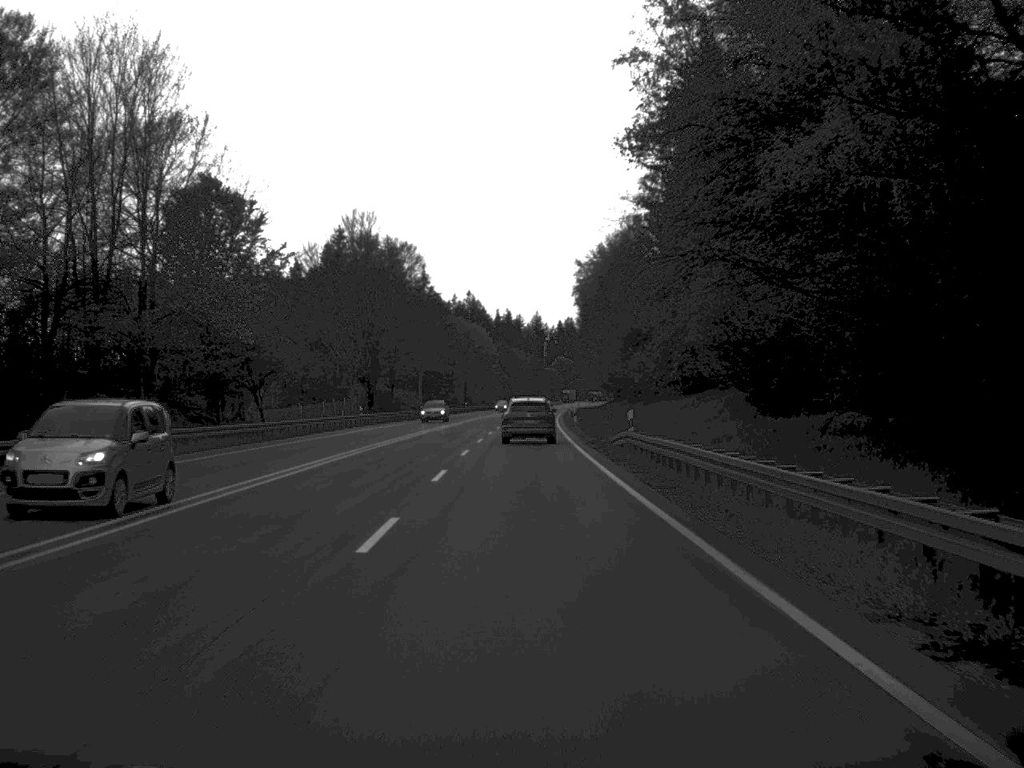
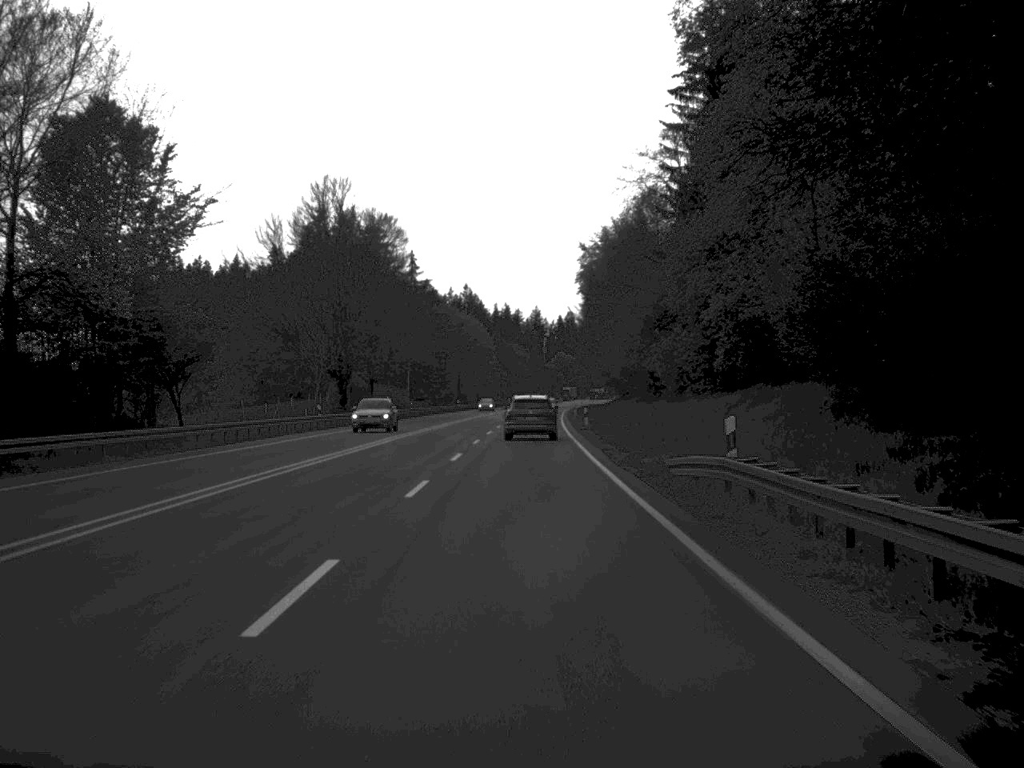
(0.0, +16.6) m; 0°
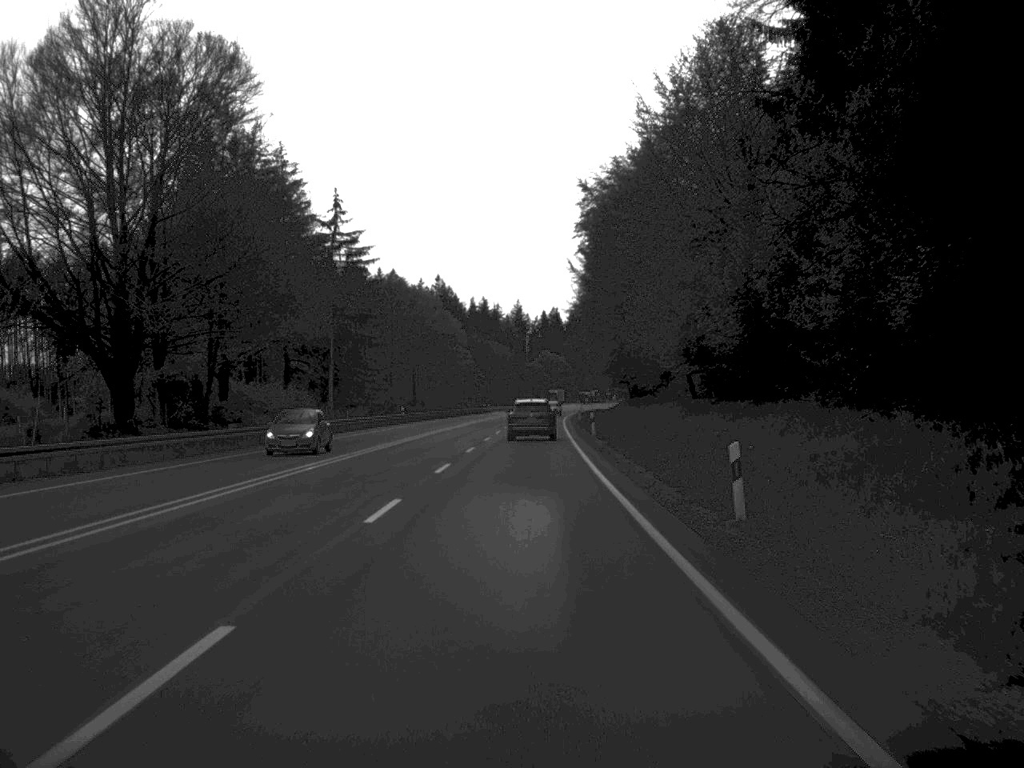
(+0.3, +51.0) m; +1°
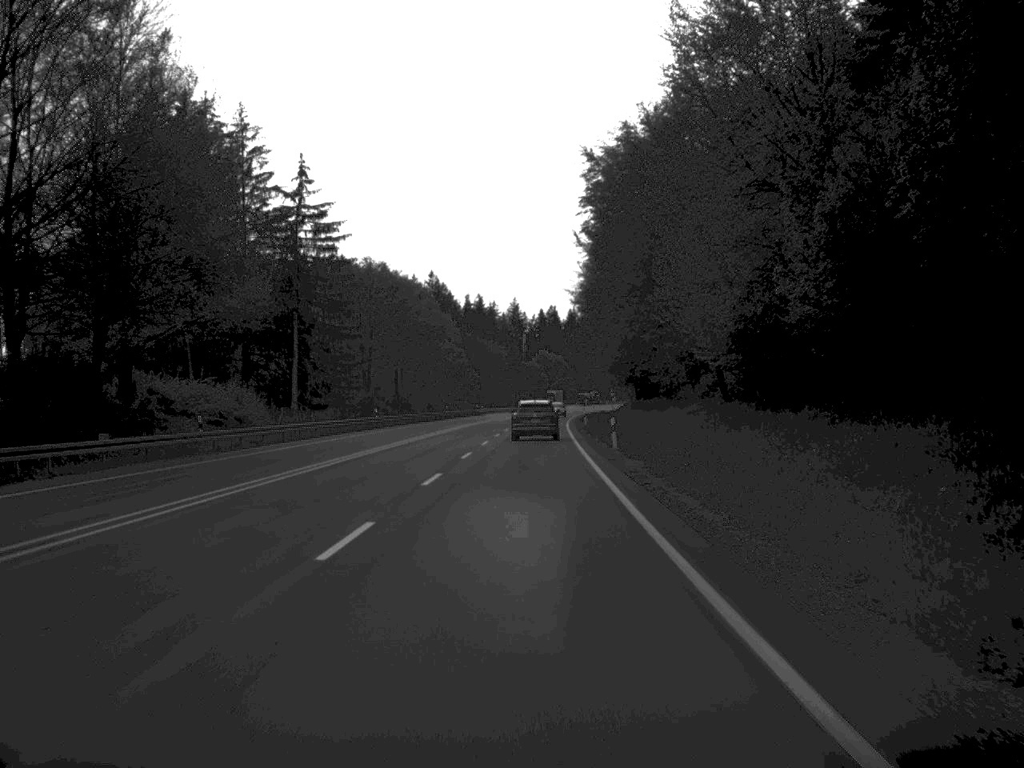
(0.0, +15.8) m; 0°
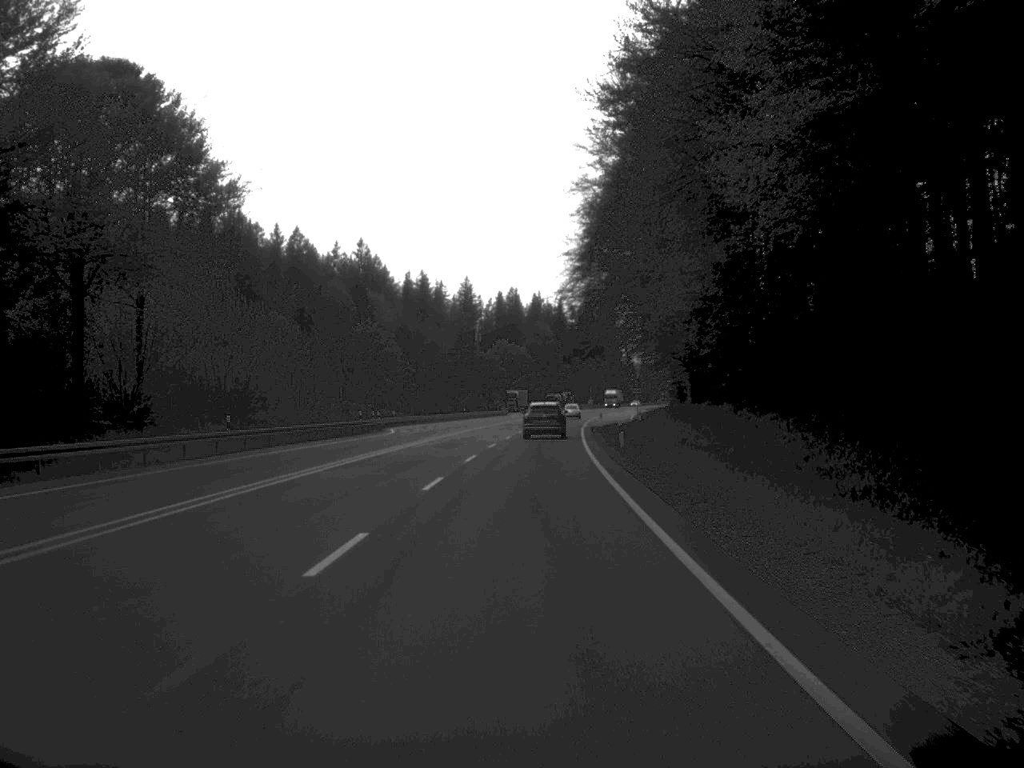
(+1.1, +84.0) m; +2°
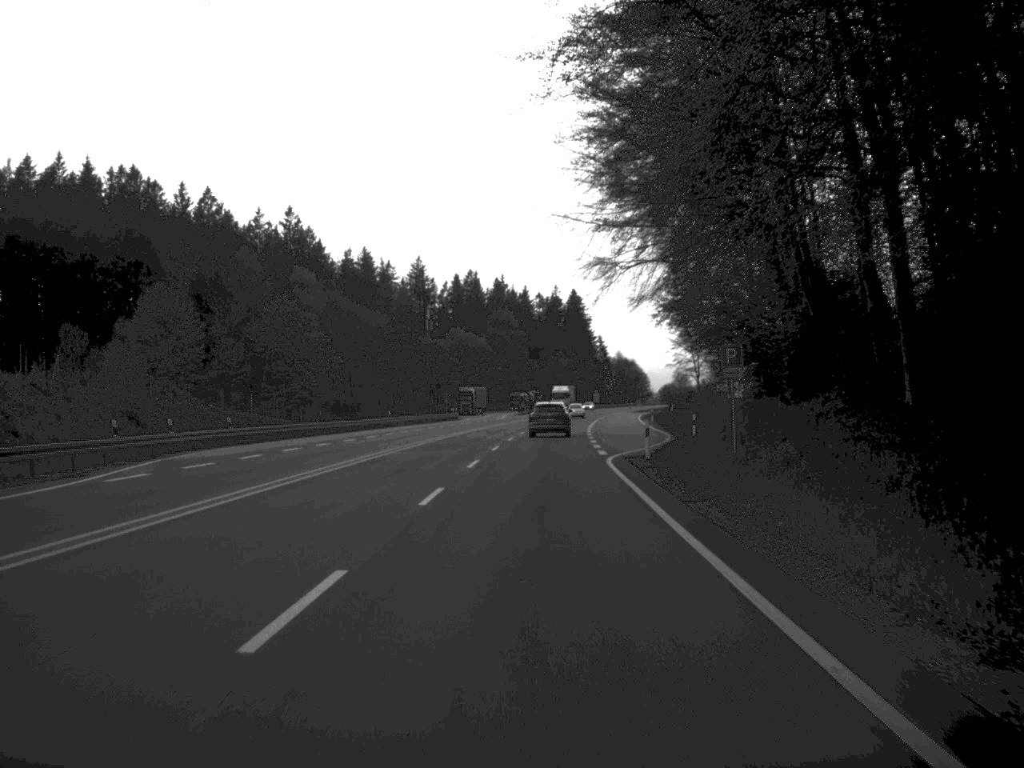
(+0.6, +51.0) m; +2°
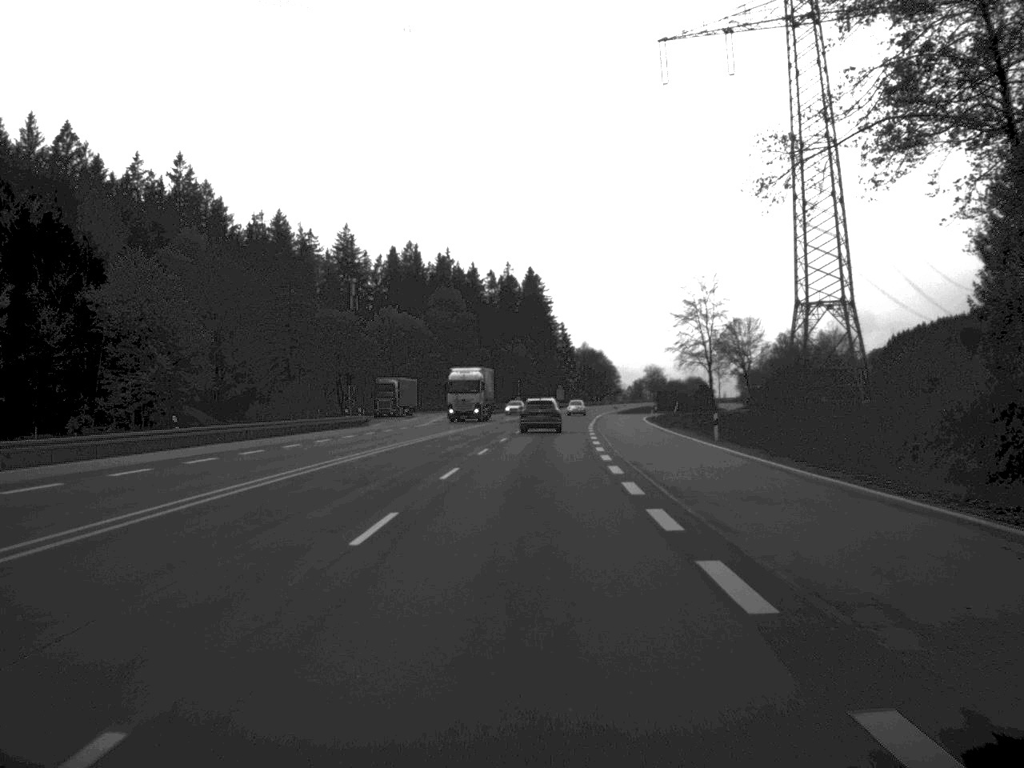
(+1.0, +53.3) m; +2°
